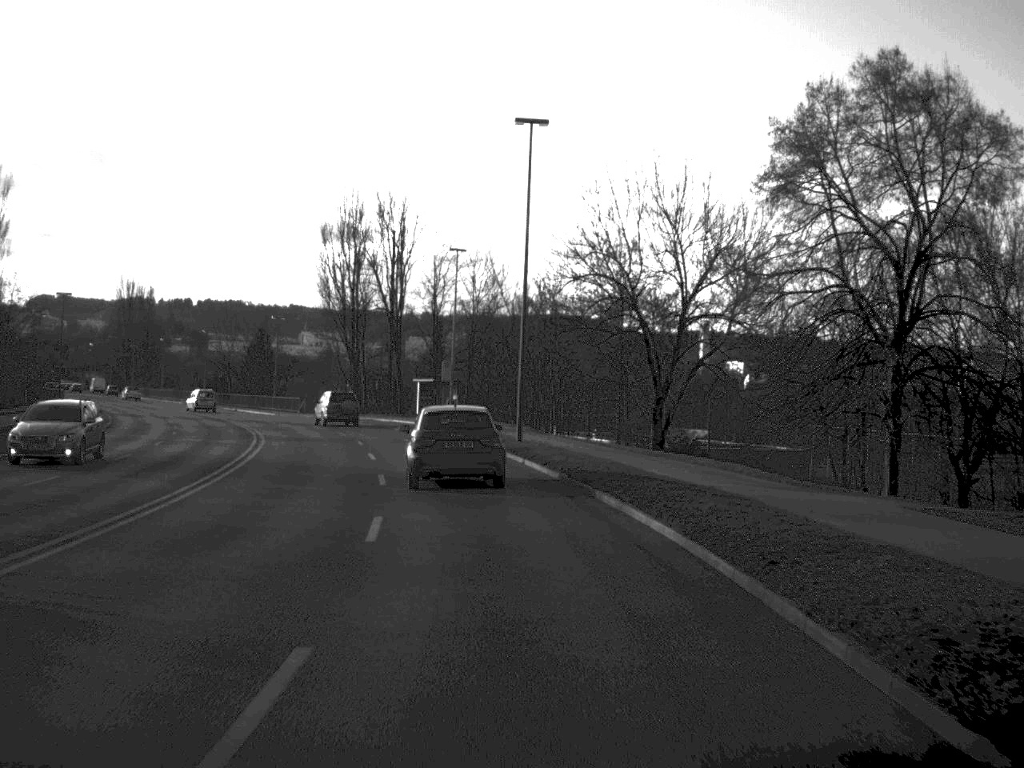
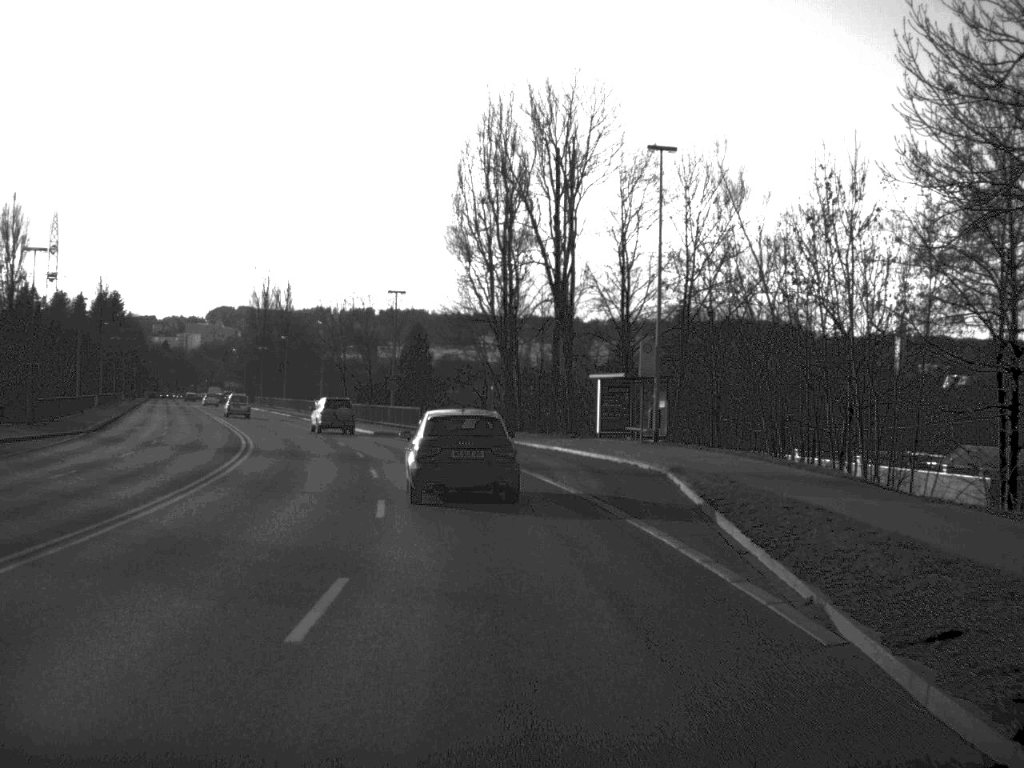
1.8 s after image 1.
(-2.4, +32.5) m; -8°
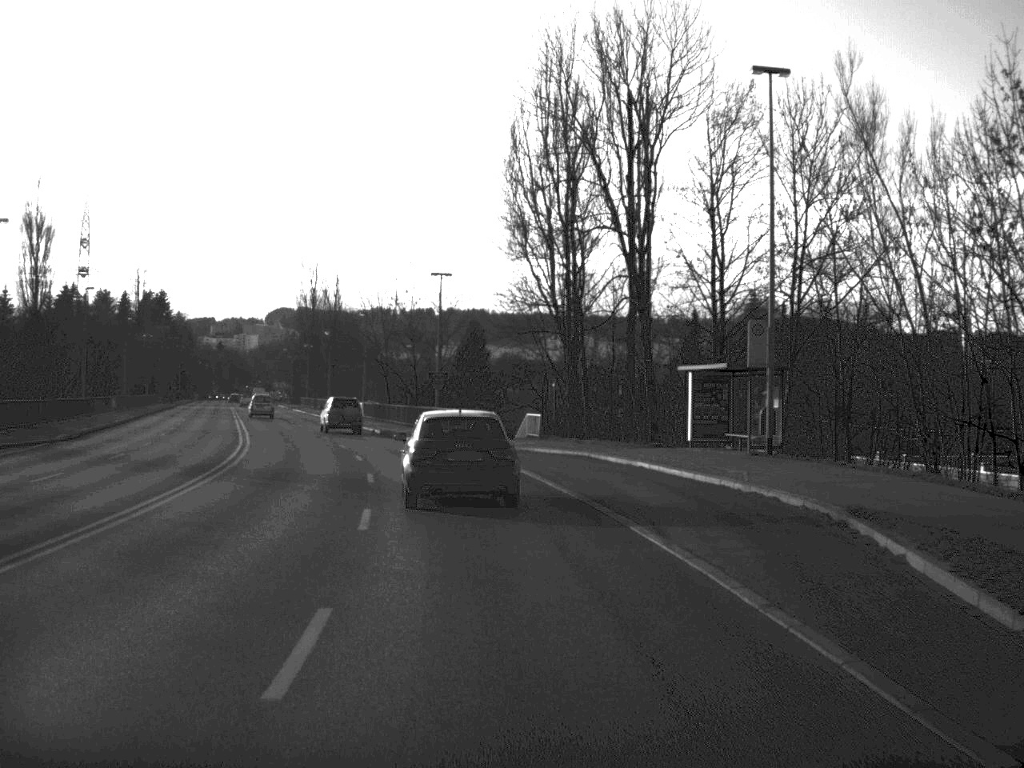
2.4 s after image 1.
(-0.2, +10.4) m; -3°
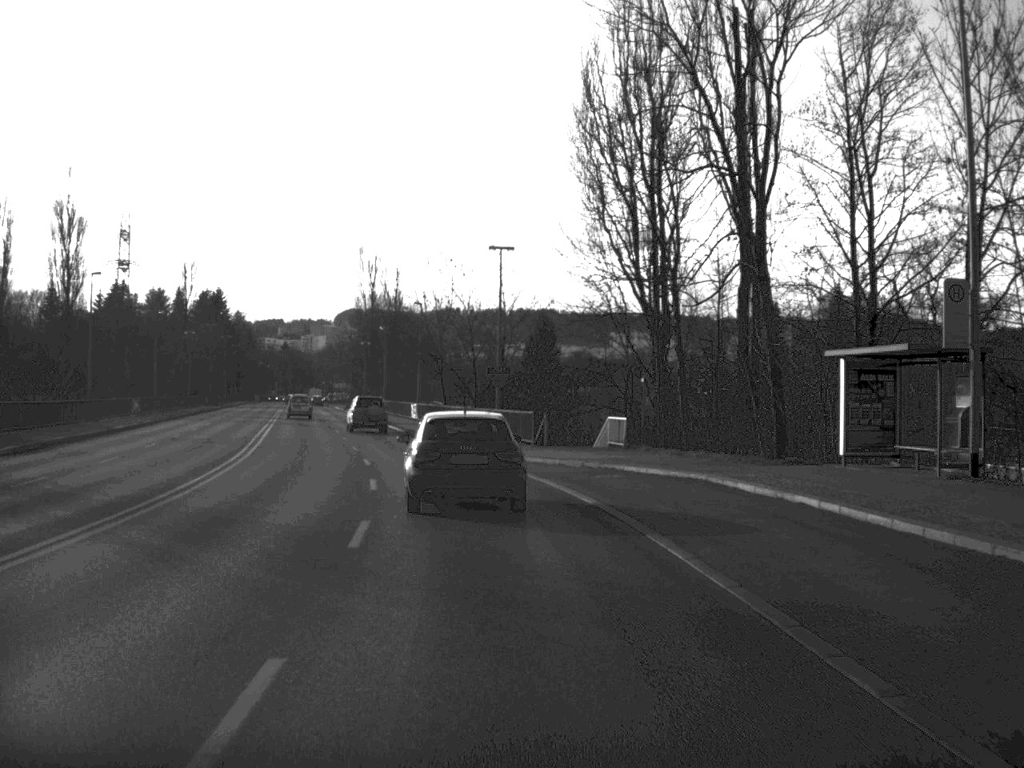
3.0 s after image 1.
(-0.3, +10.8) m; -3°
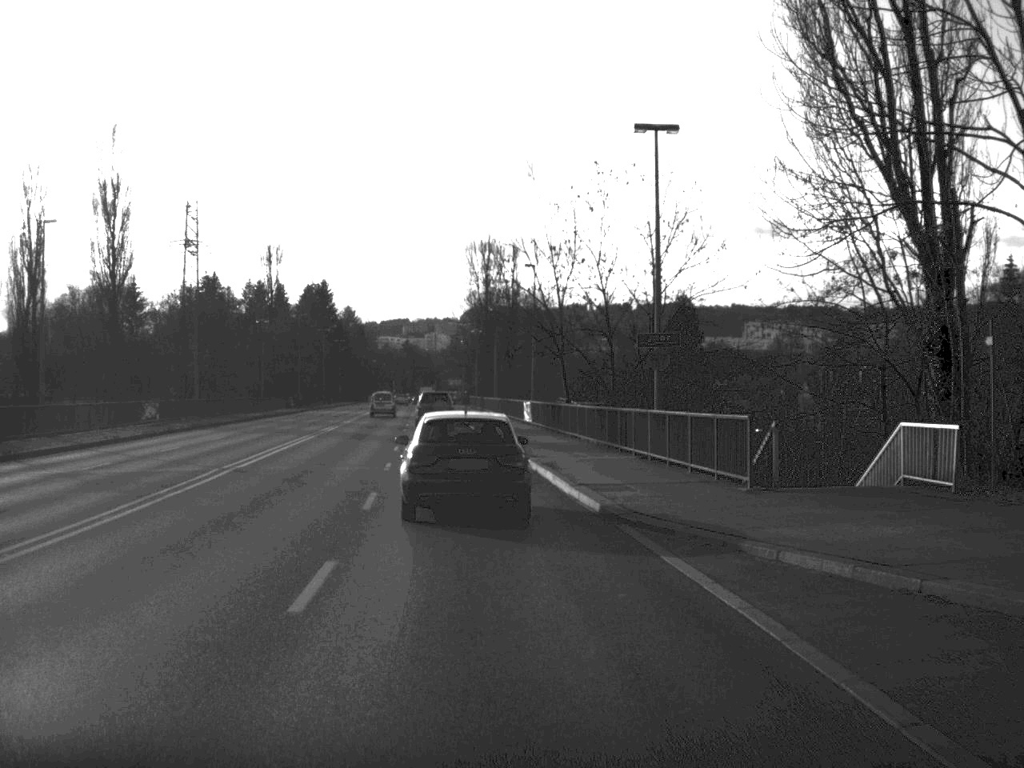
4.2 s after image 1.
(-1.1, +22.1) m; -6°
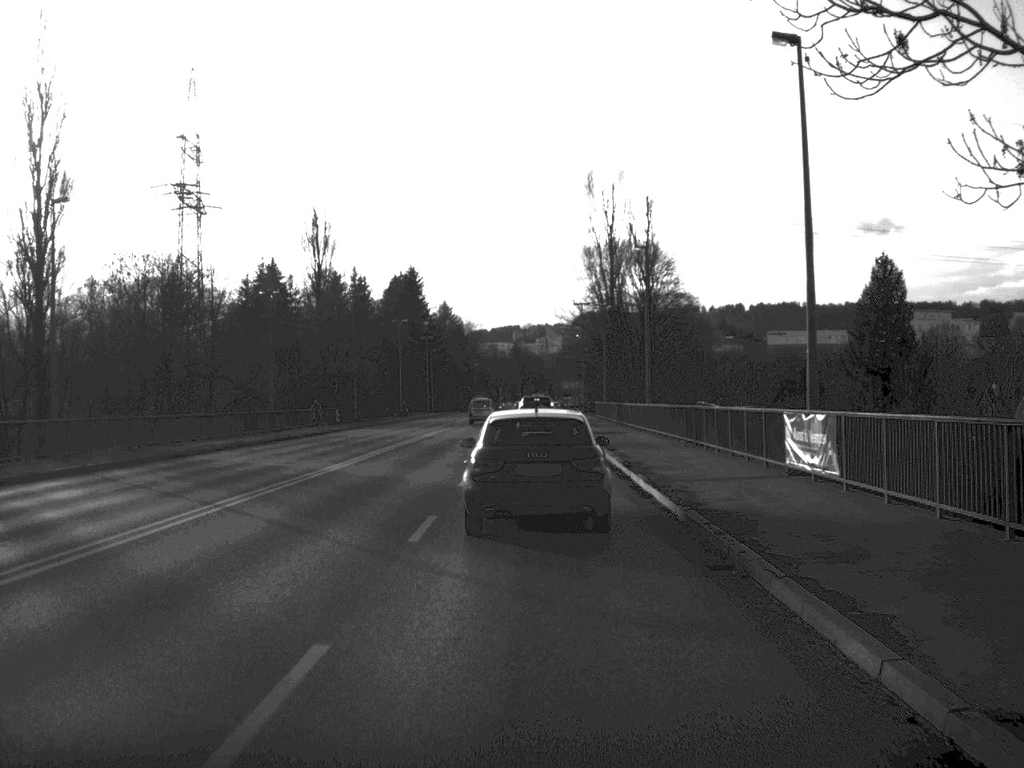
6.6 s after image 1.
(-2.5, +39.7) m; -5°
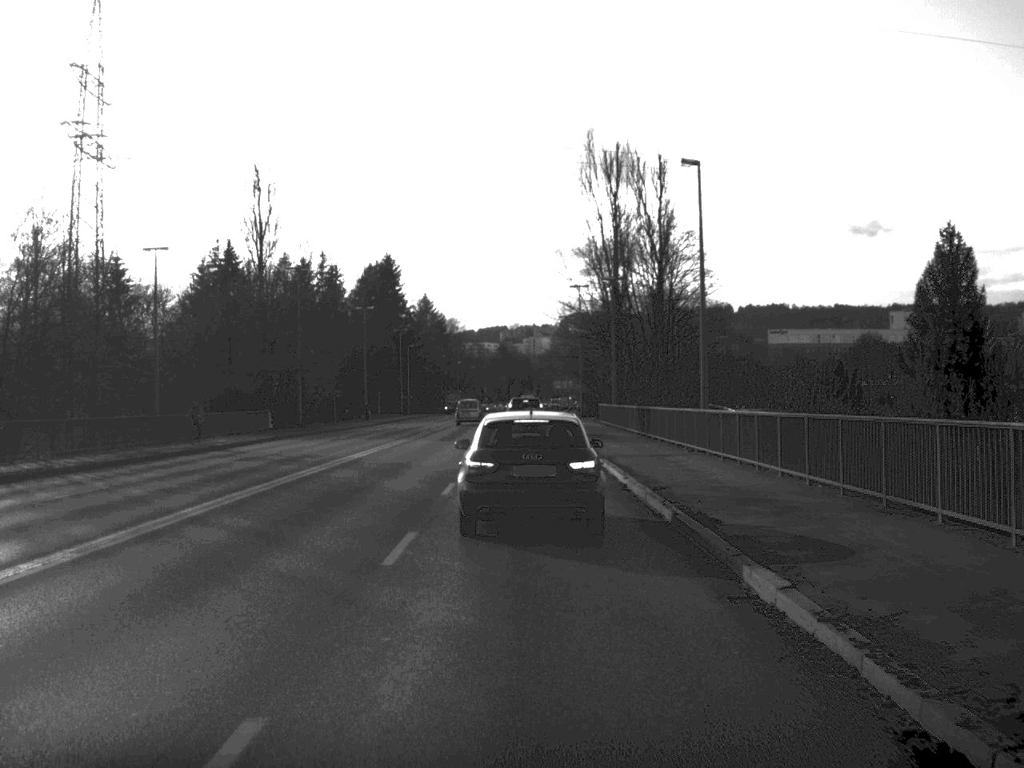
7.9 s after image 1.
(+0.1, +19.5) m; +1°
